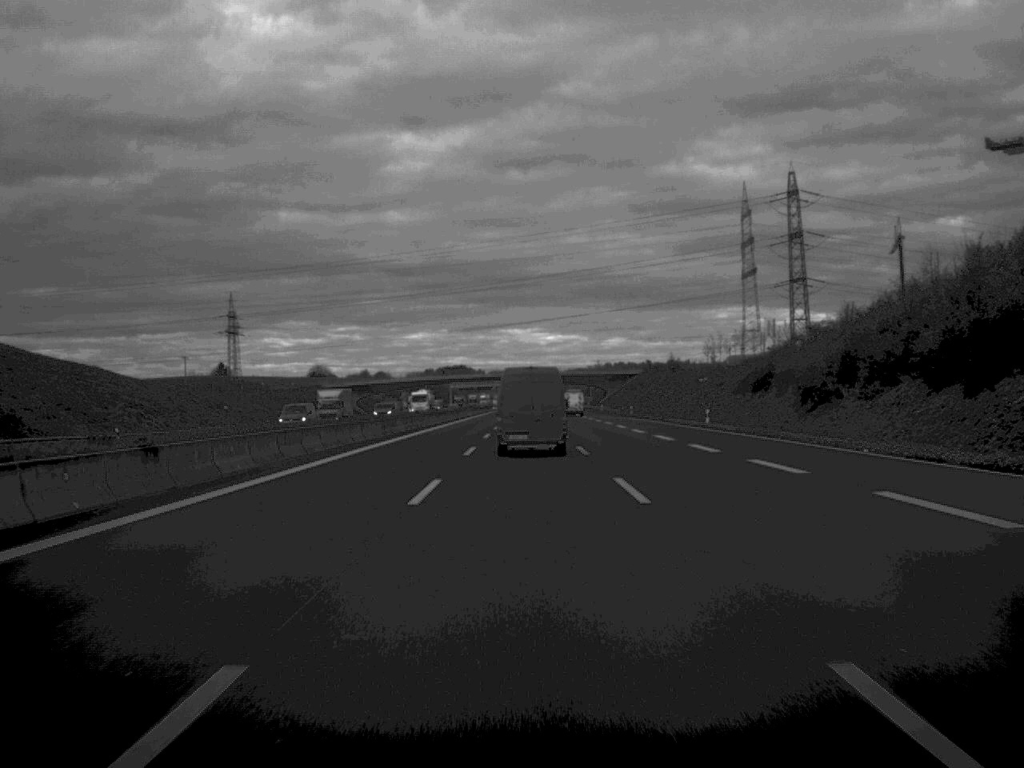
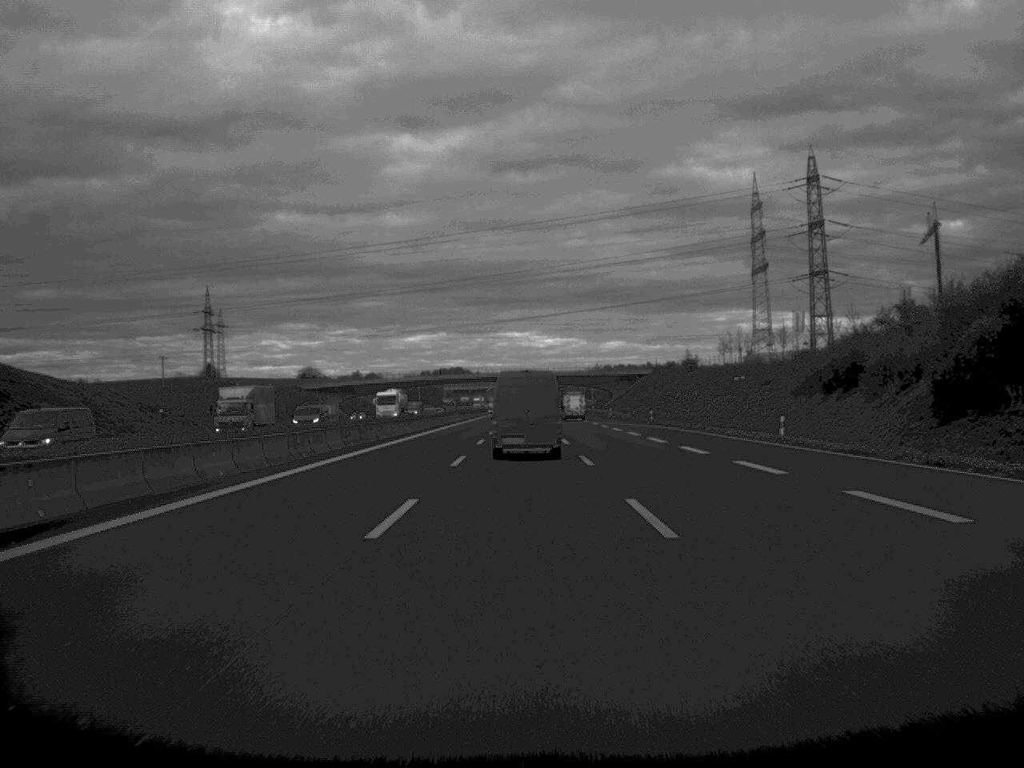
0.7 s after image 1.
(0.0, +22.4) m; 0°
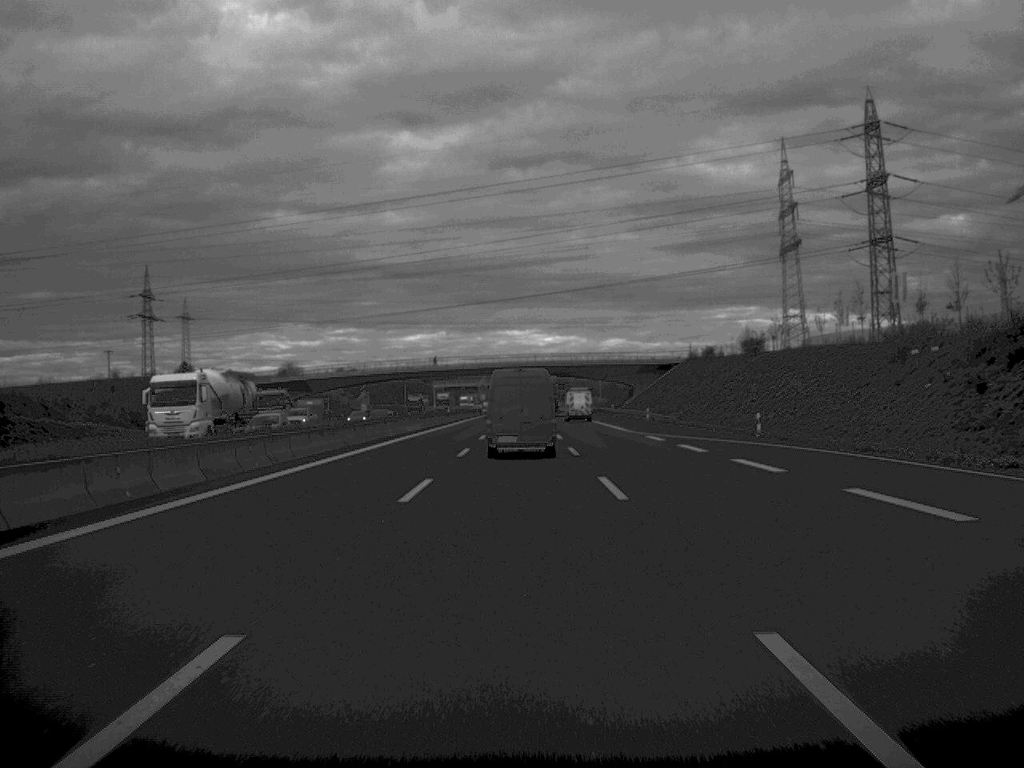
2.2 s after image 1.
(0.0, +48.1) m; 0°
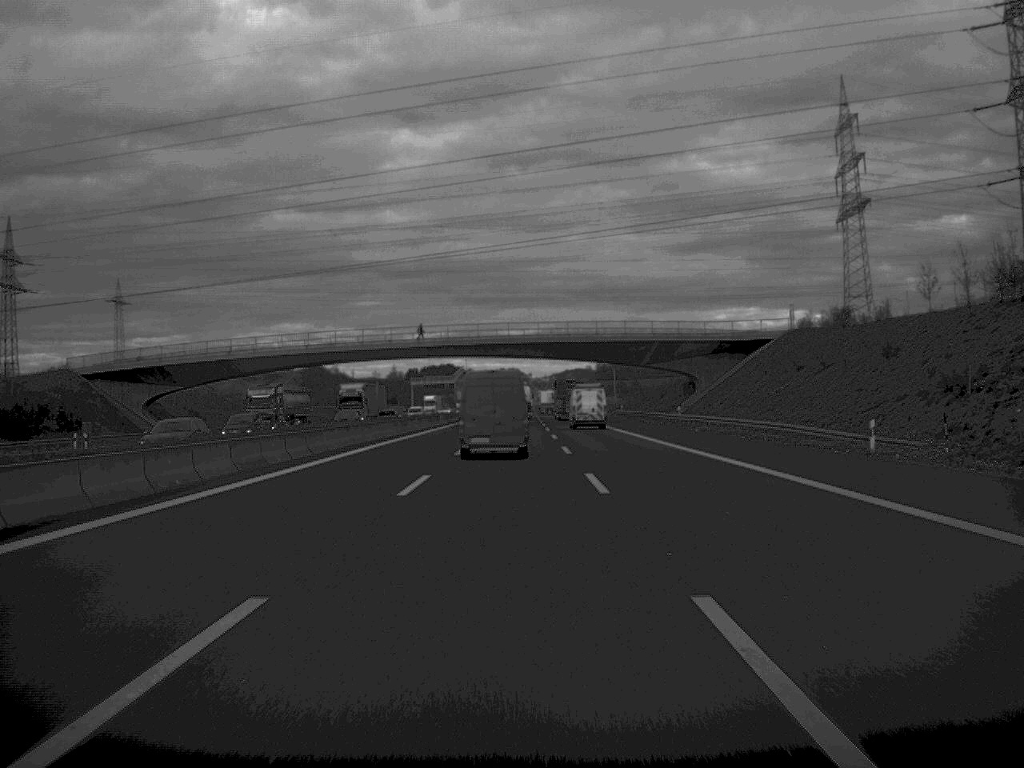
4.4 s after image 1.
(+0.1, +69.7) m; 0°
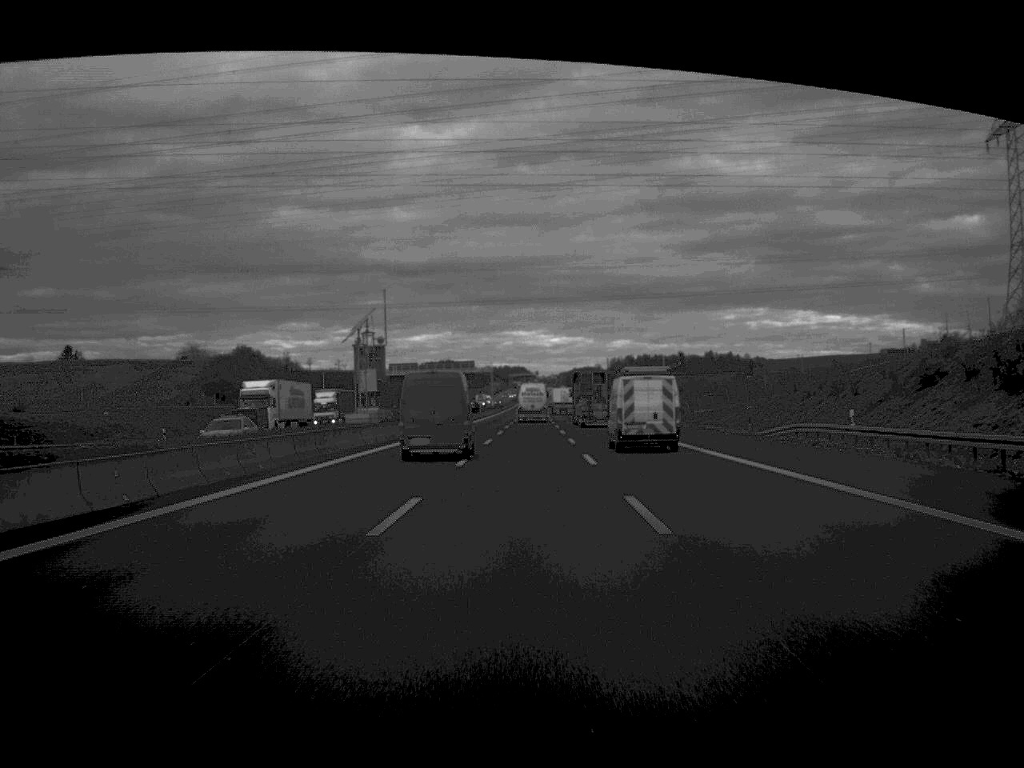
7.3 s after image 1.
(-0.4, +95.8) m; 0°
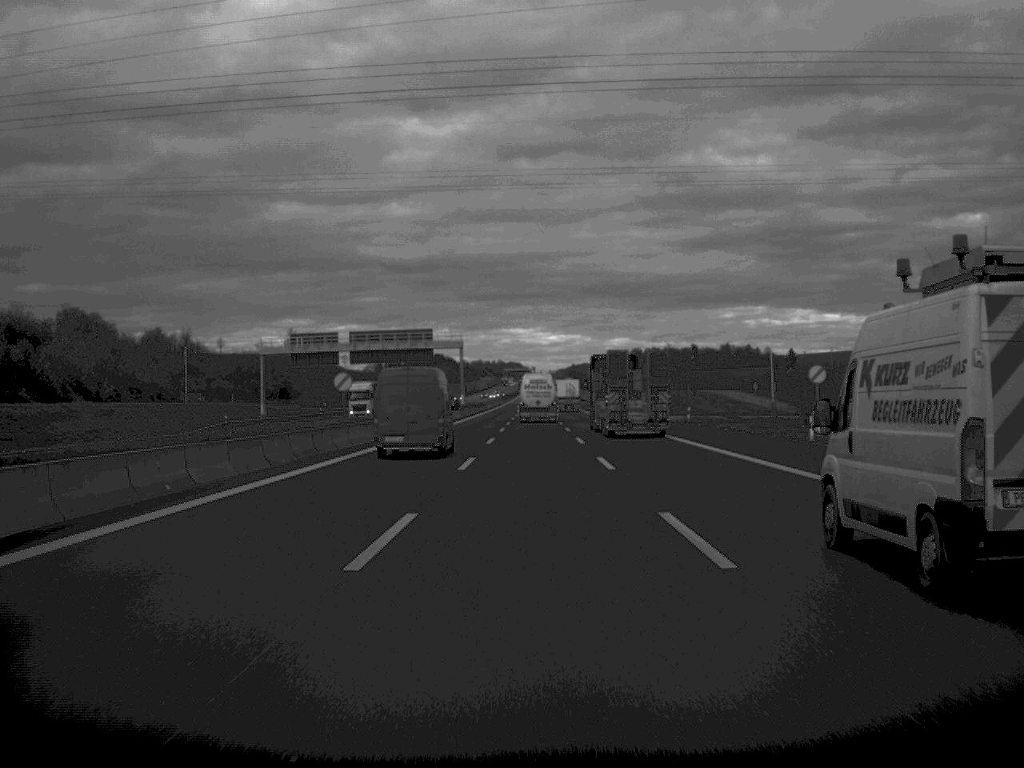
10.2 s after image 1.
(+0.3, +92.8) m; 0°
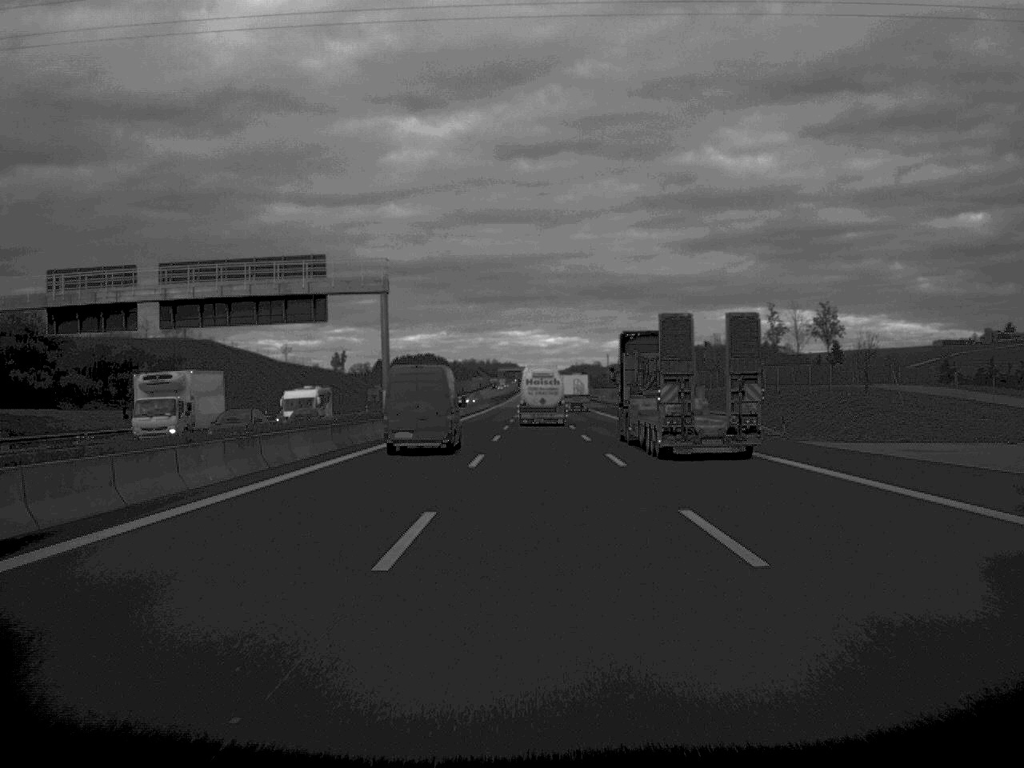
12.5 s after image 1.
(+0.1, +71.9) m; 0°
